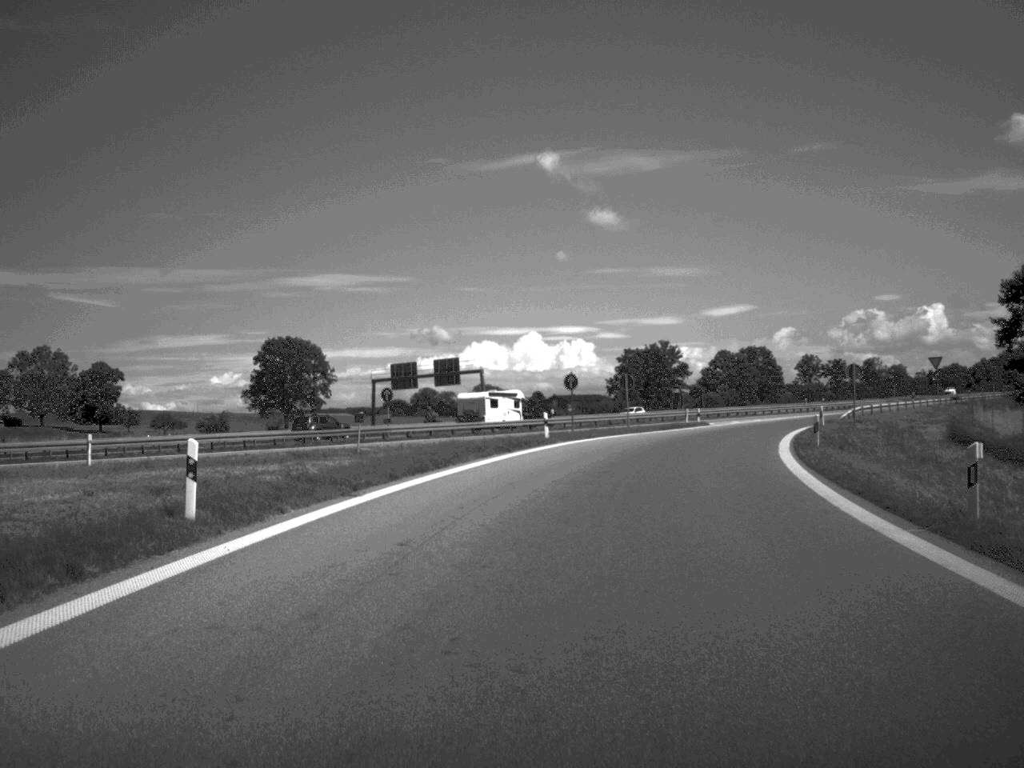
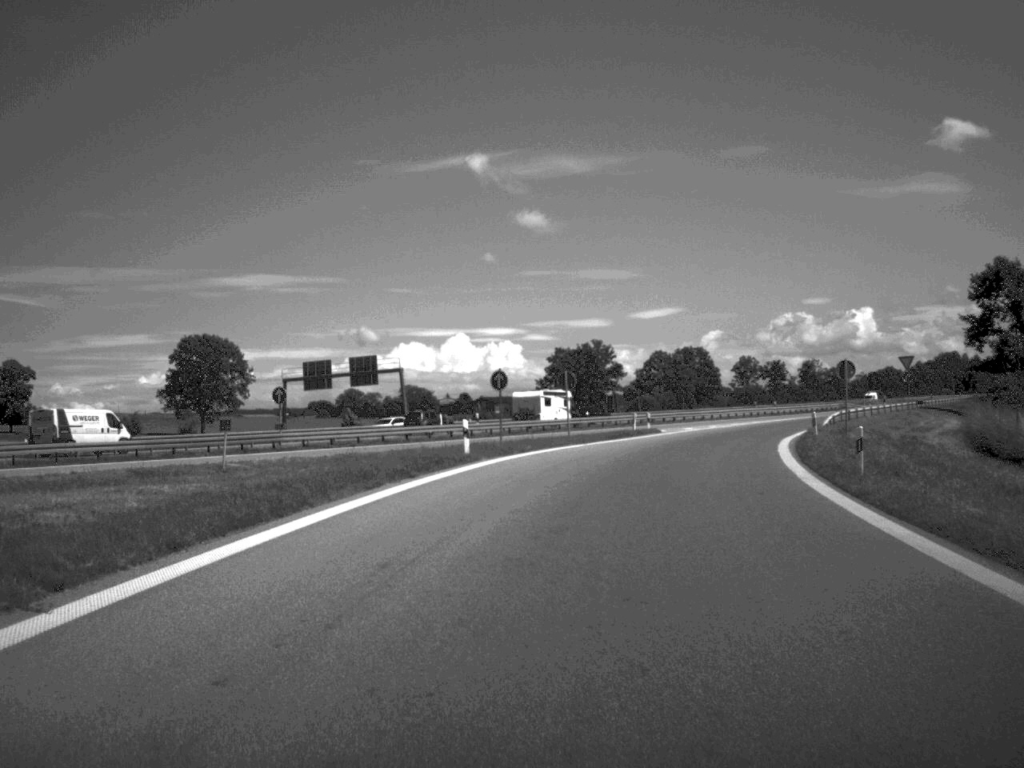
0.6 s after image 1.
(+0.3, +10.7) m; +3°
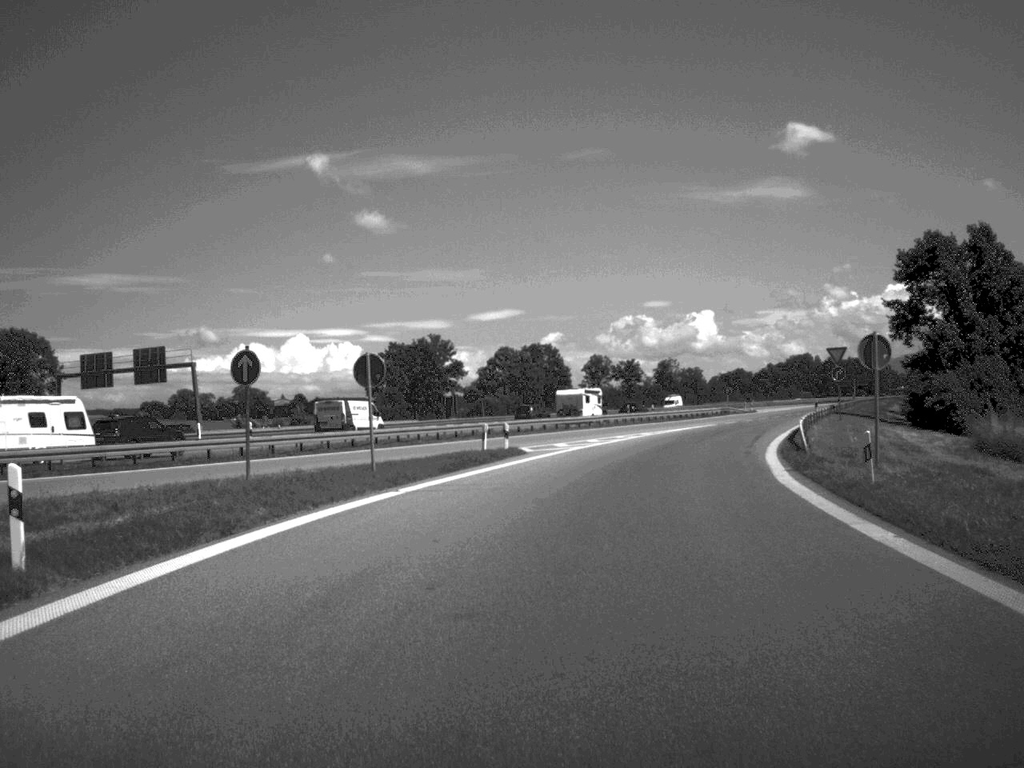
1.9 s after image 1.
(+1.3, +21.6) m; +7°
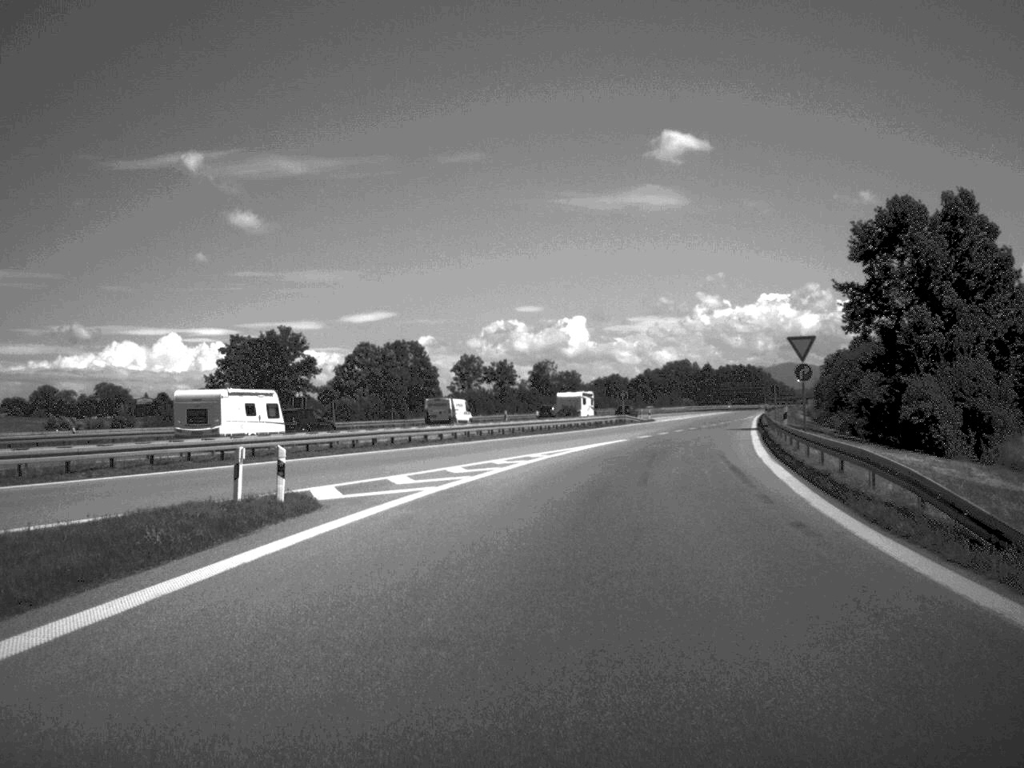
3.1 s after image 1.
(+1.1, +20.1) m; +6°
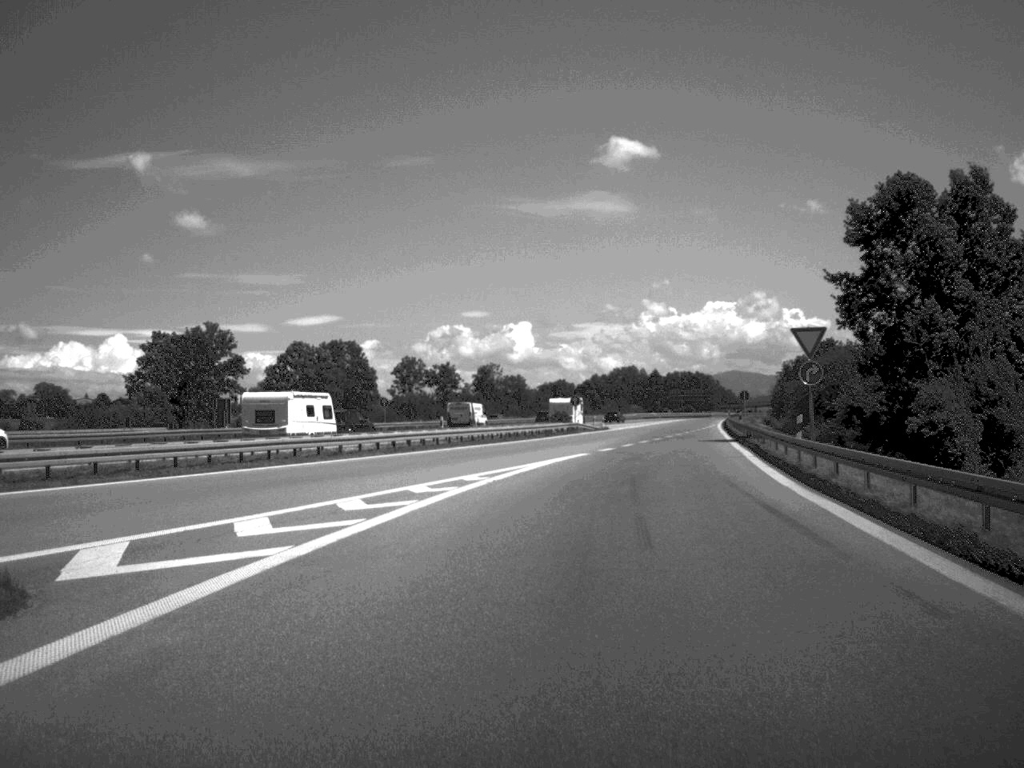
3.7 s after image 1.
(+0.2, +10.4) m; +2°
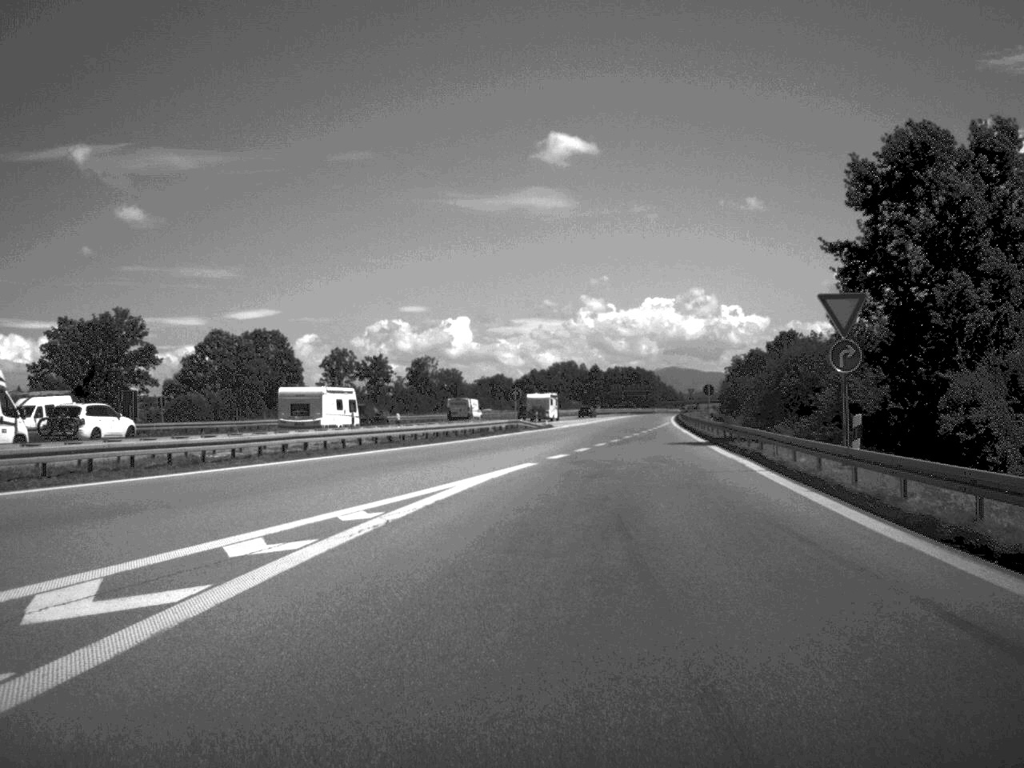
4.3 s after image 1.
(+0.3, +11.4) m; +3°
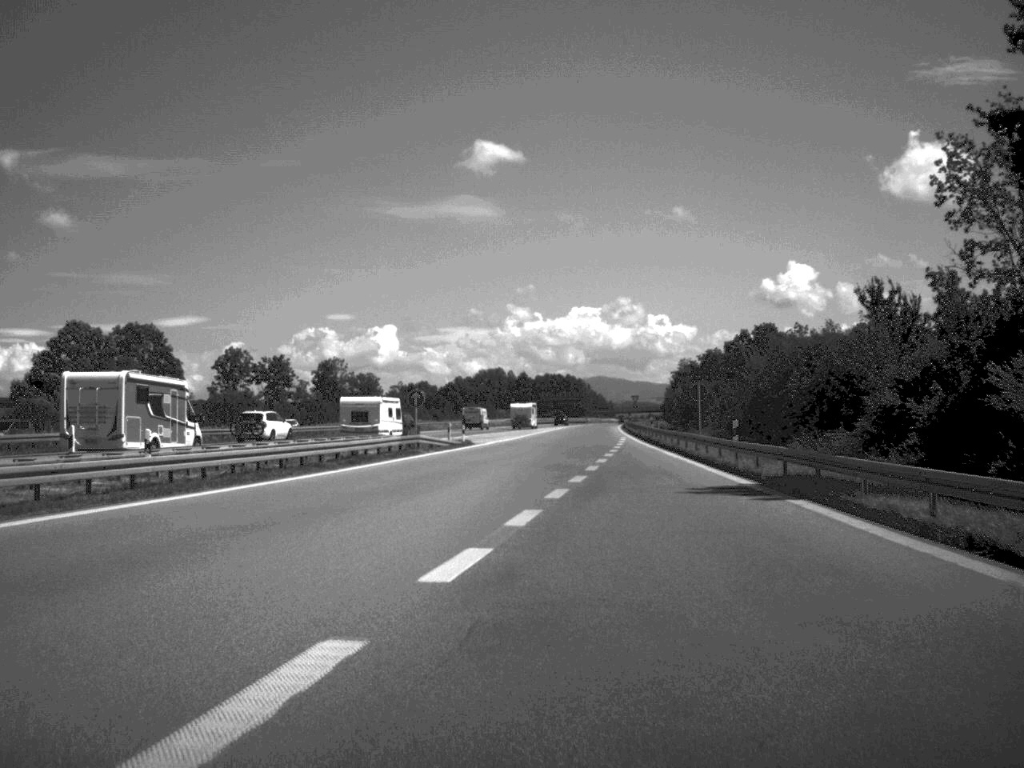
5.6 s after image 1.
(+0.8, +25.5) m; +3°
